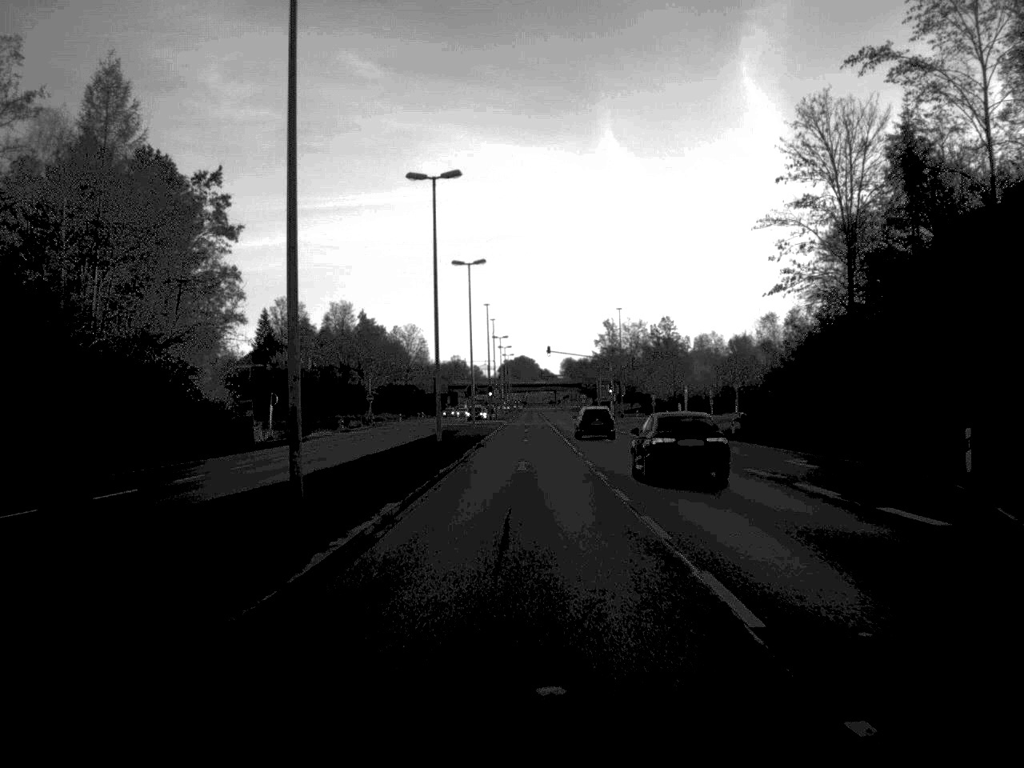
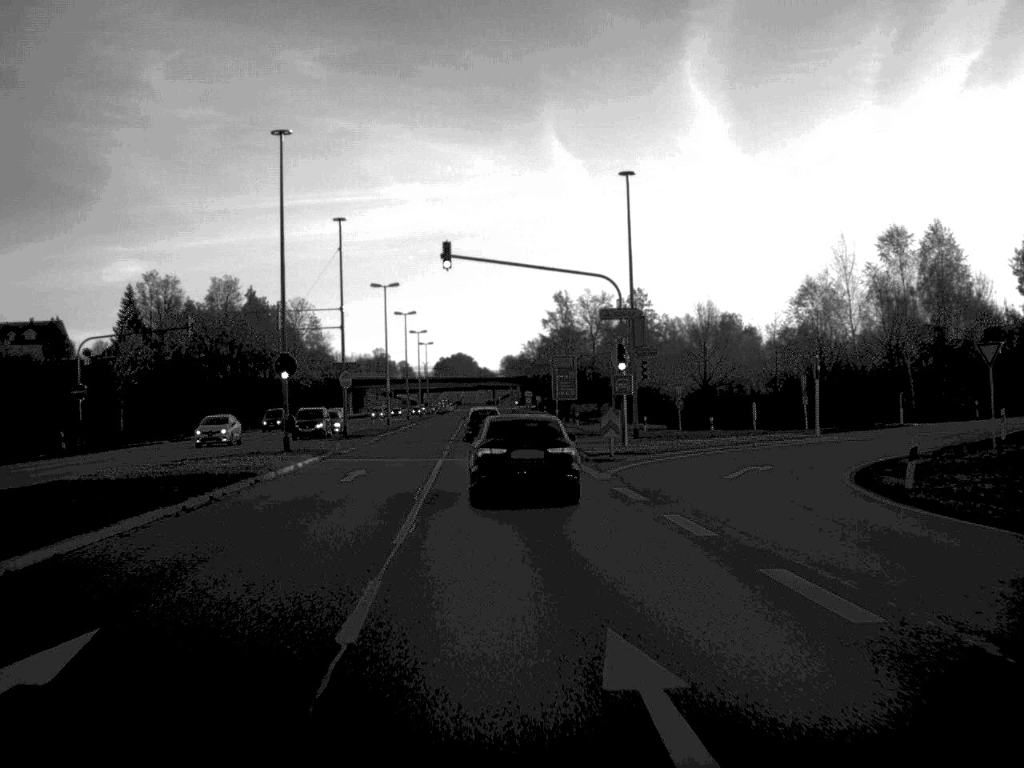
(+2.5, +72.5) m; +2°
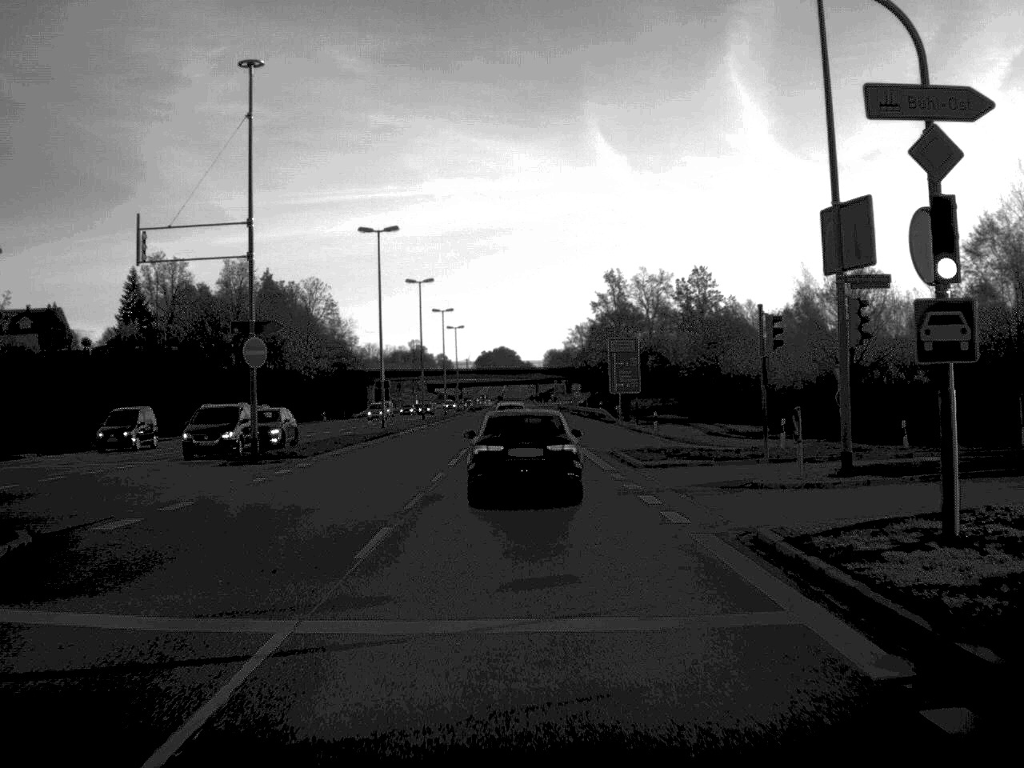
(-0.5, +27.9) m; -2°
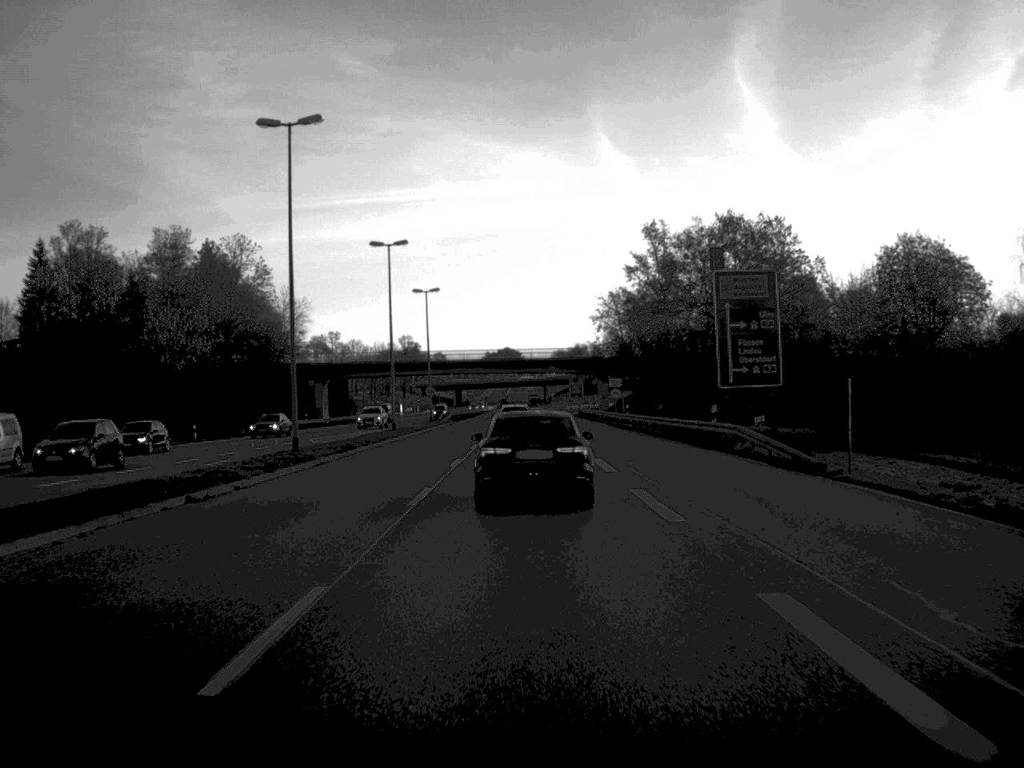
(-0.4, +55.5) m; 0°
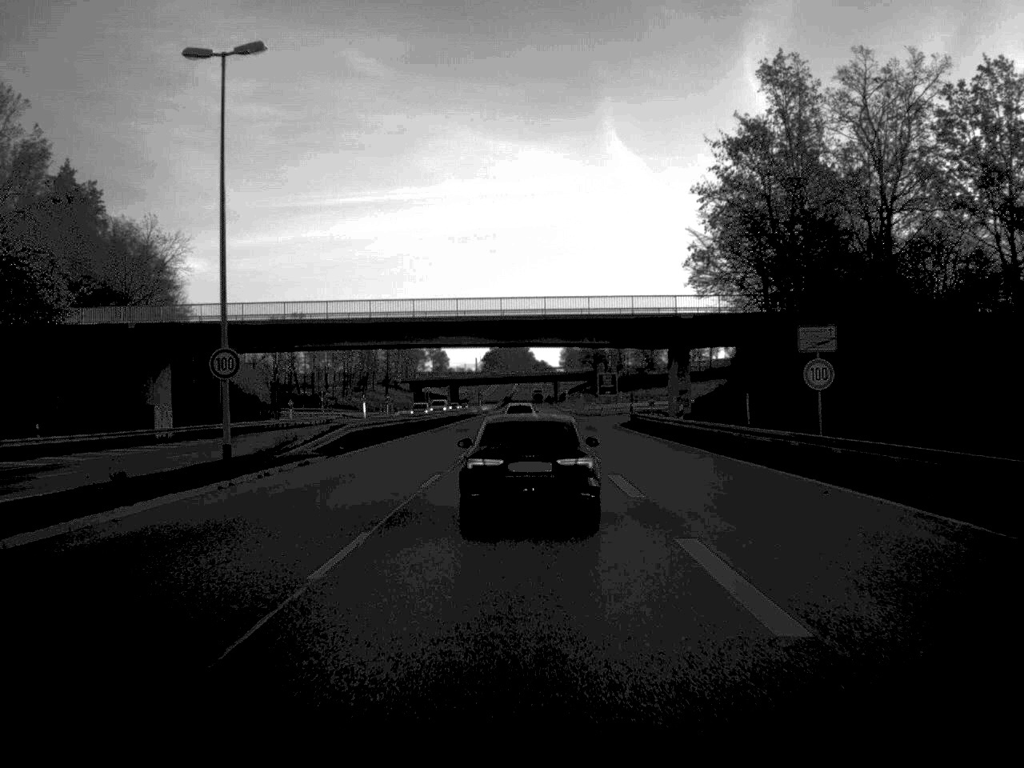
(-0.1, +68.0) m; 0°
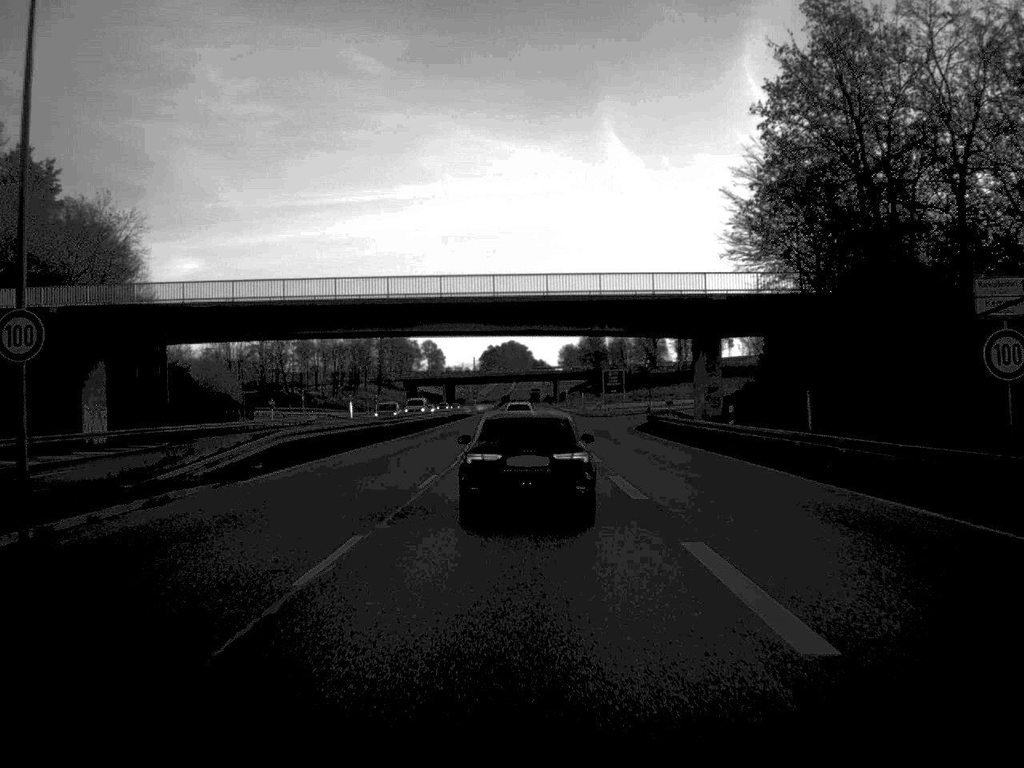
(0.0, +12.3) m; 0°
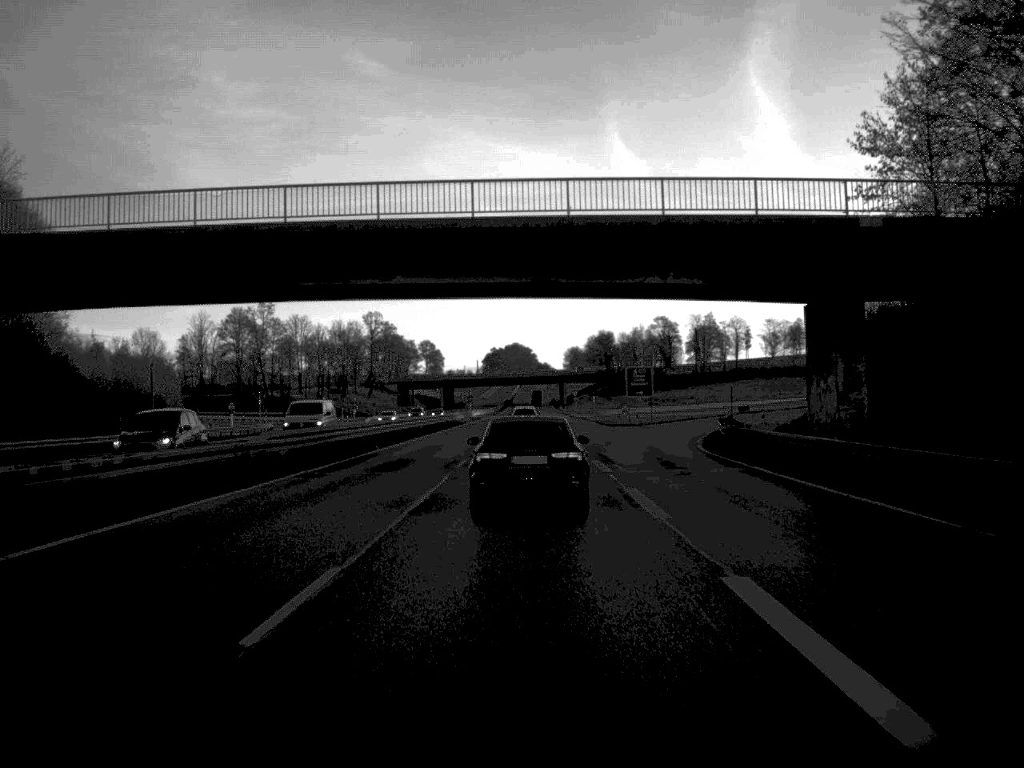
(0.0, +26.5) m; 0°
